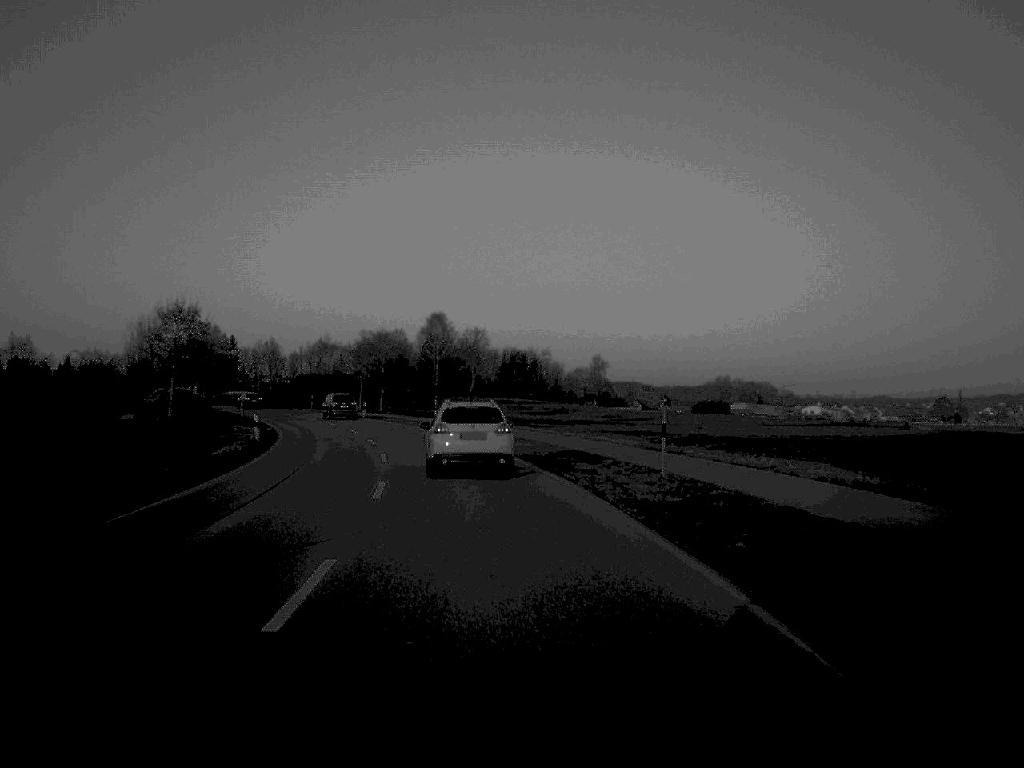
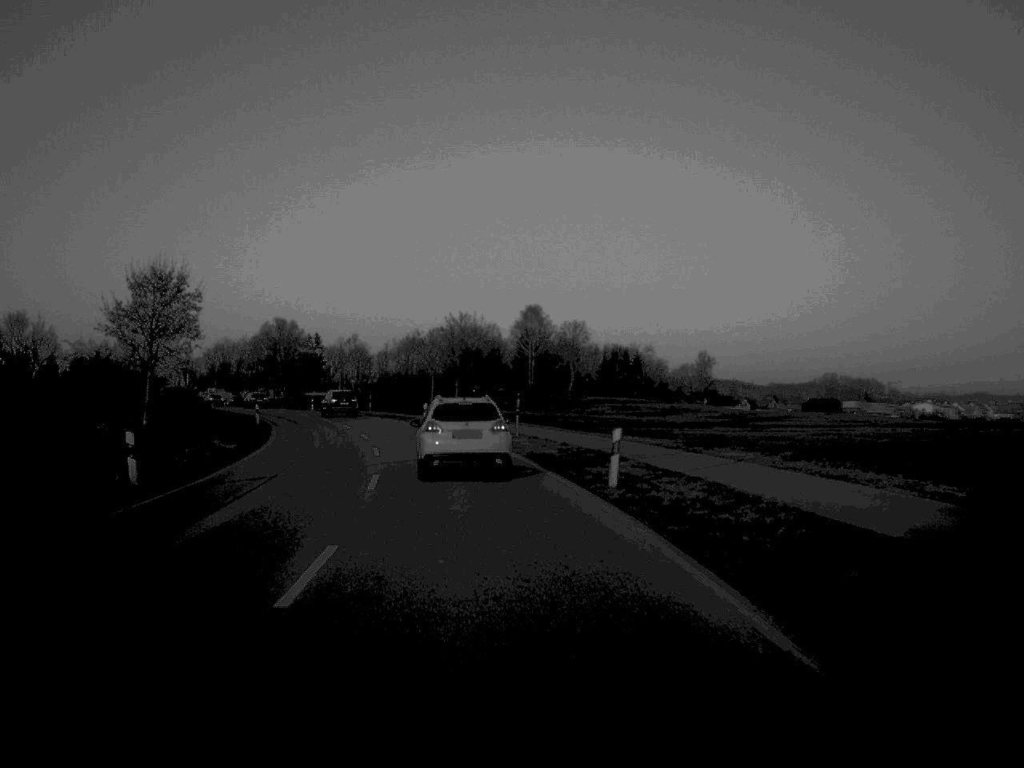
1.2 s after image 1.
(-0.9, +23.0) m; -4°
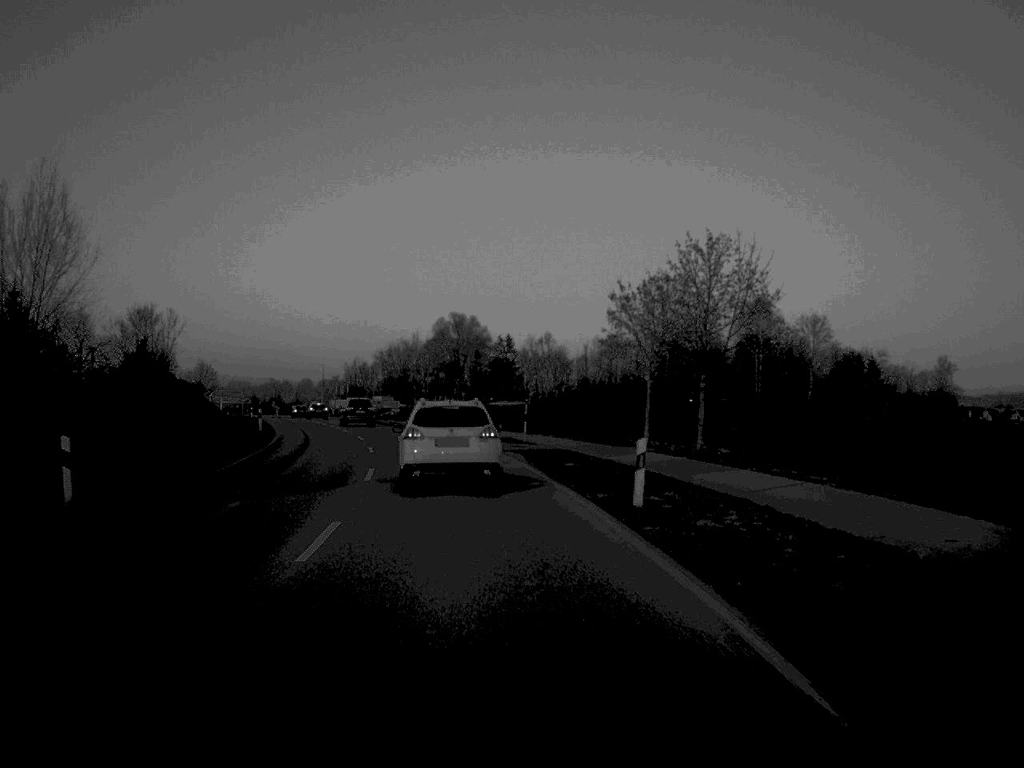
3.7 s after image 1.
(-3.5, +44.9) m; -9°
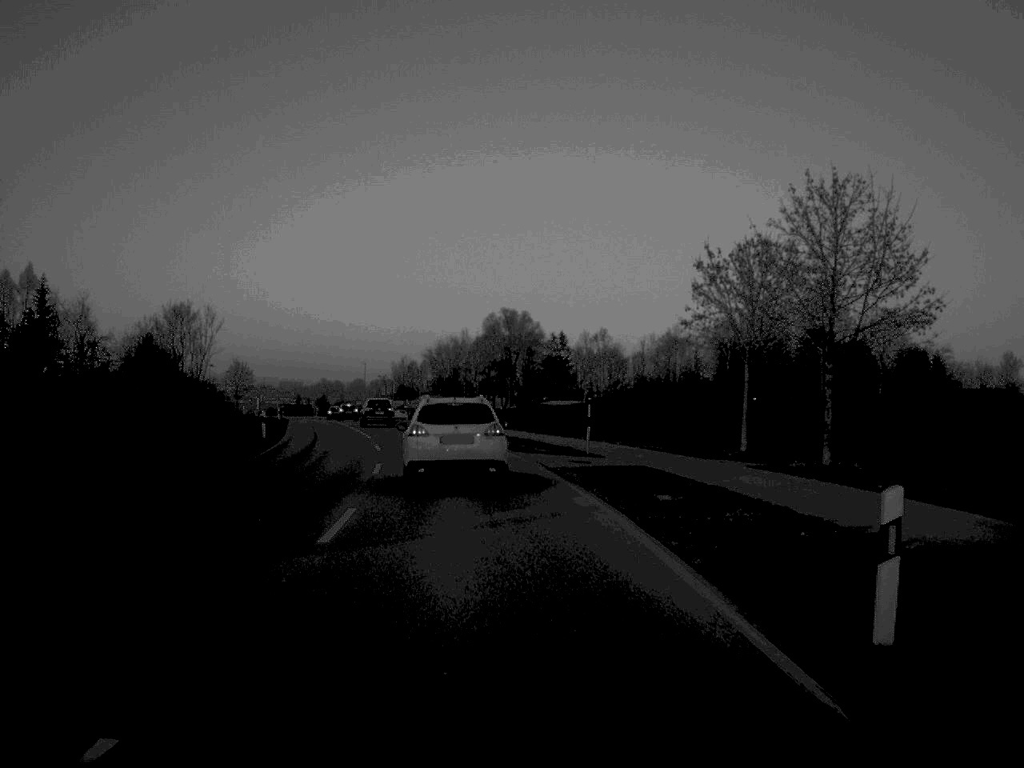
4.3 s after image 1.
(-0.2, +10.6) m; -2°
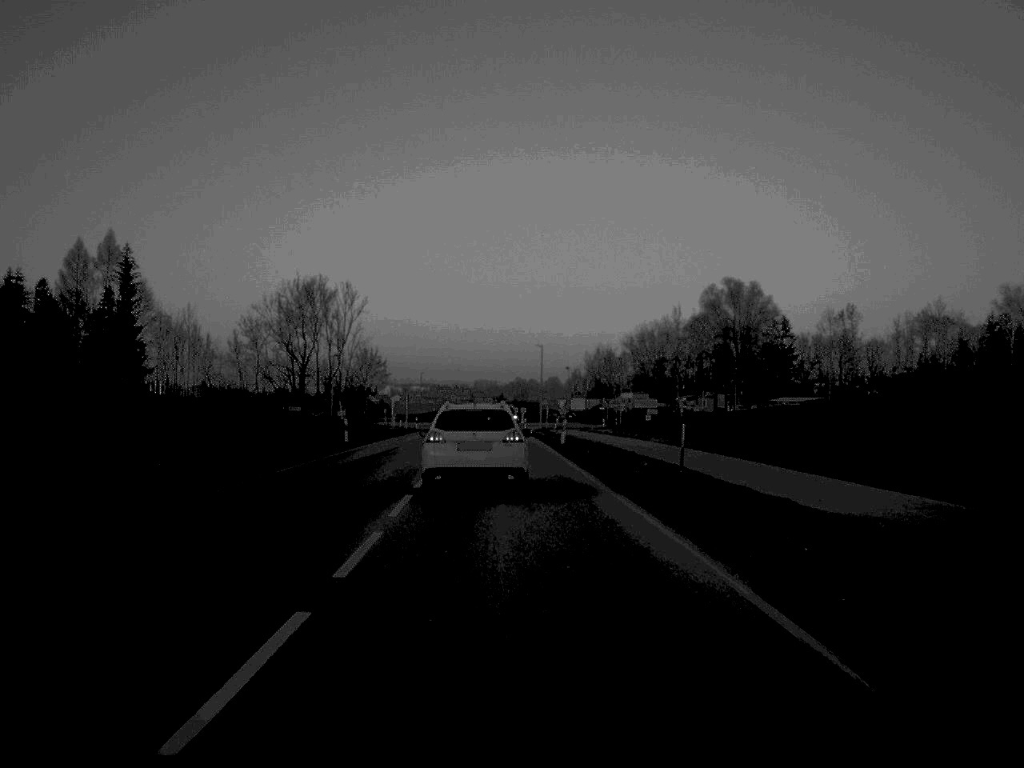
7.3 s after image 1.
(-4.4, +50.0) m; -9°
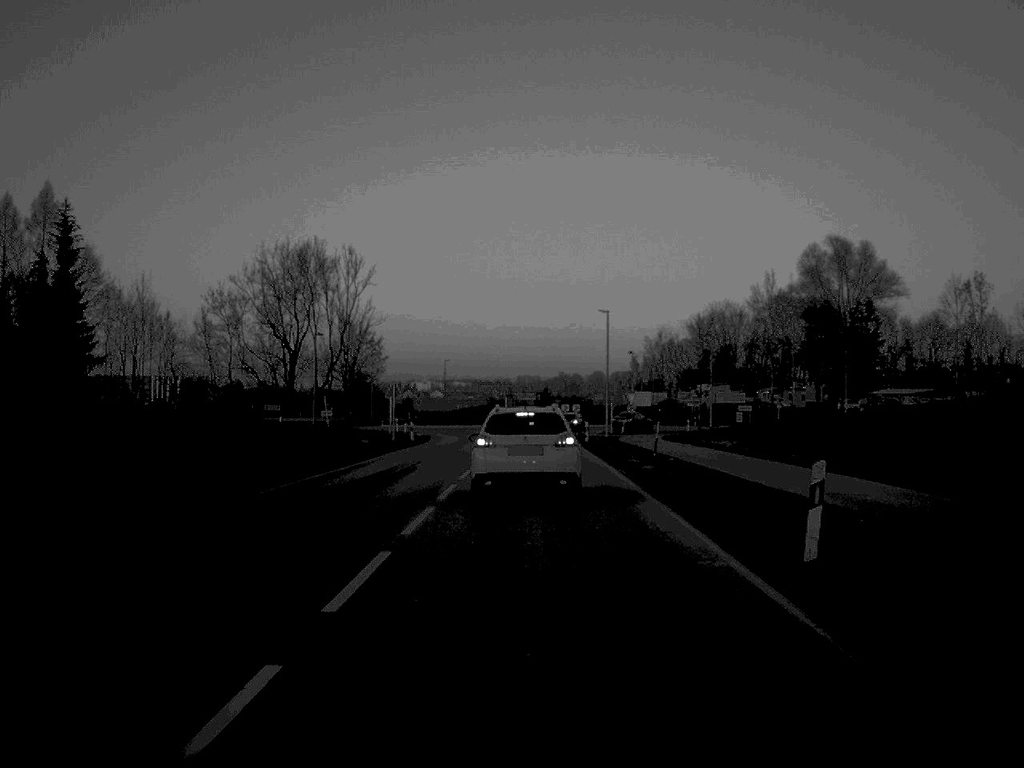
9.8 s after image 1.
(-0.8, +37.6) m; -2°
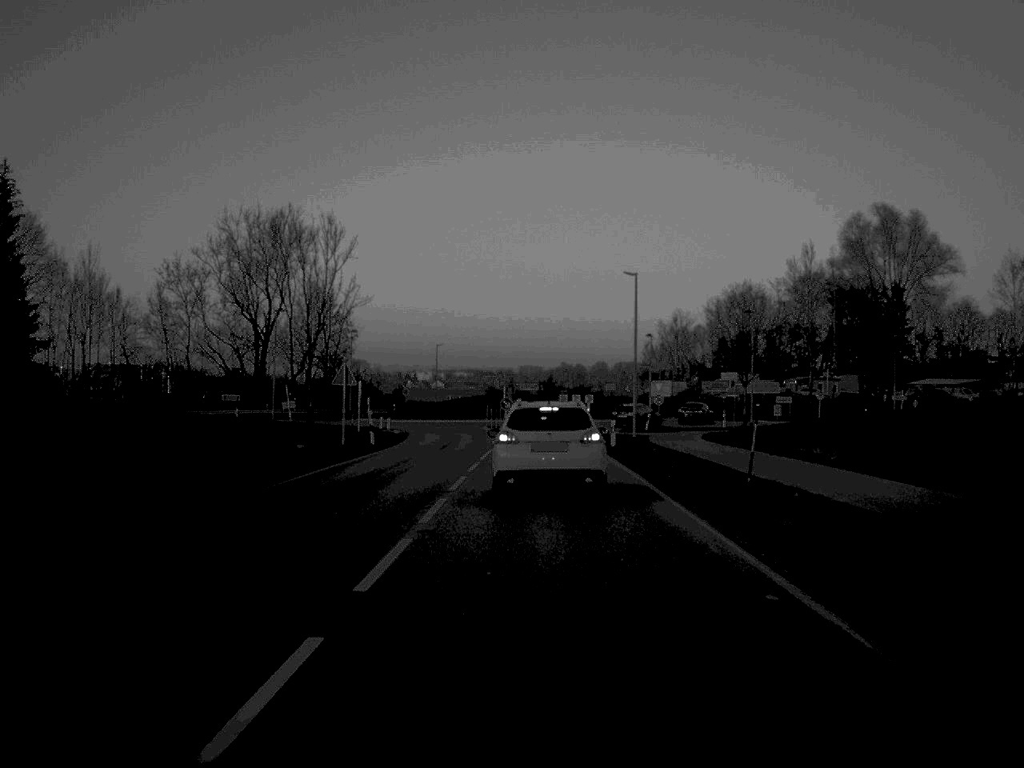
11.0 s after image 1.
(0.0, +17.1) m; 0°
